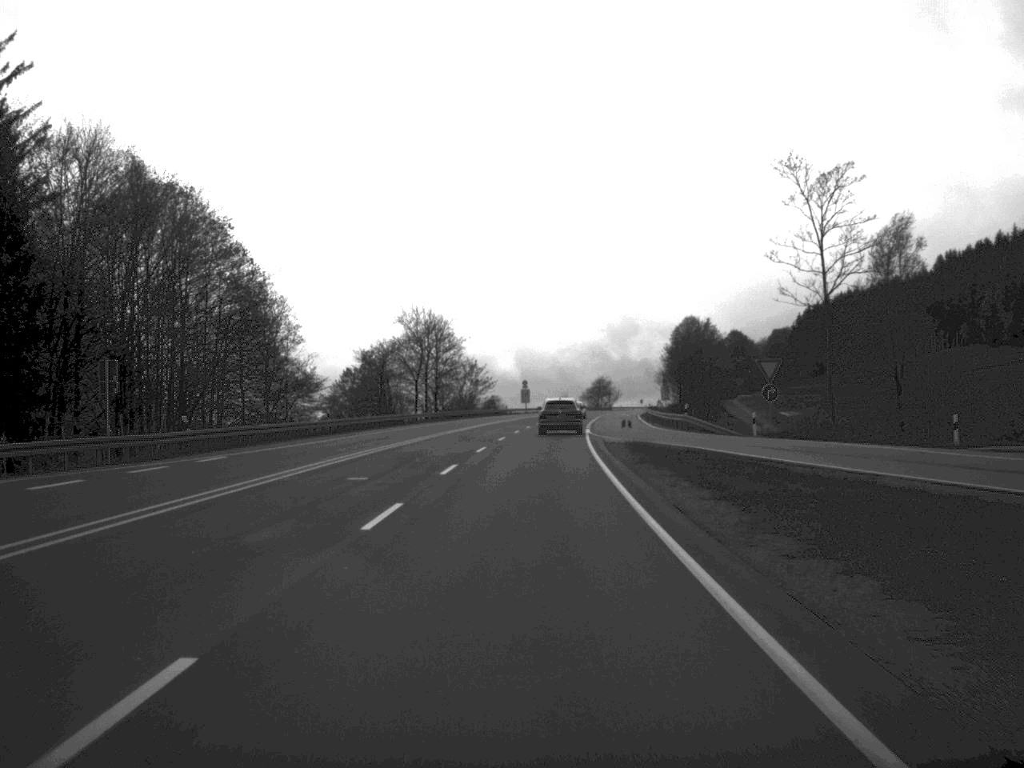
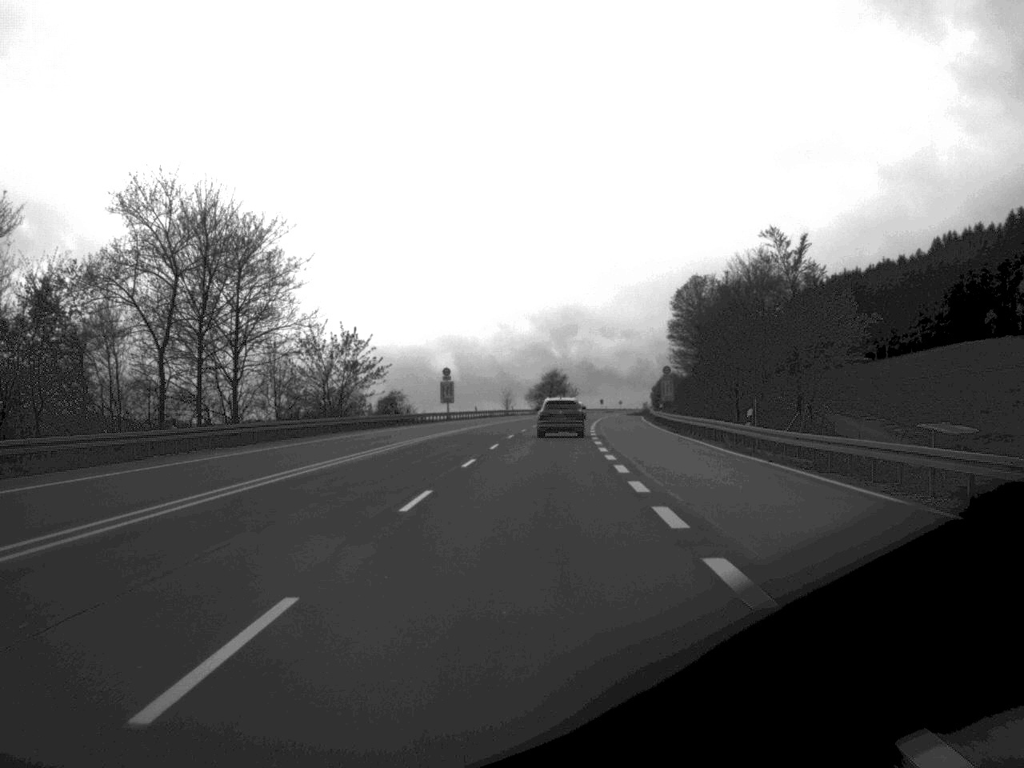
(+1.5, +68.6) m; +3°
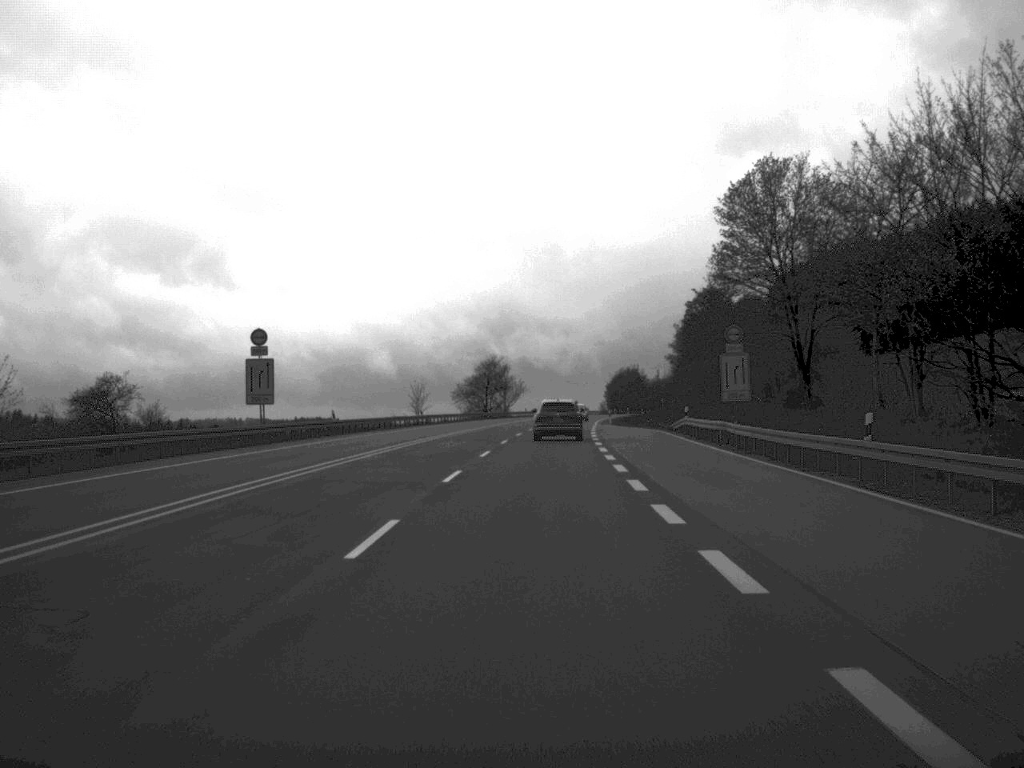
(+1.5, +64.4) m; +3°
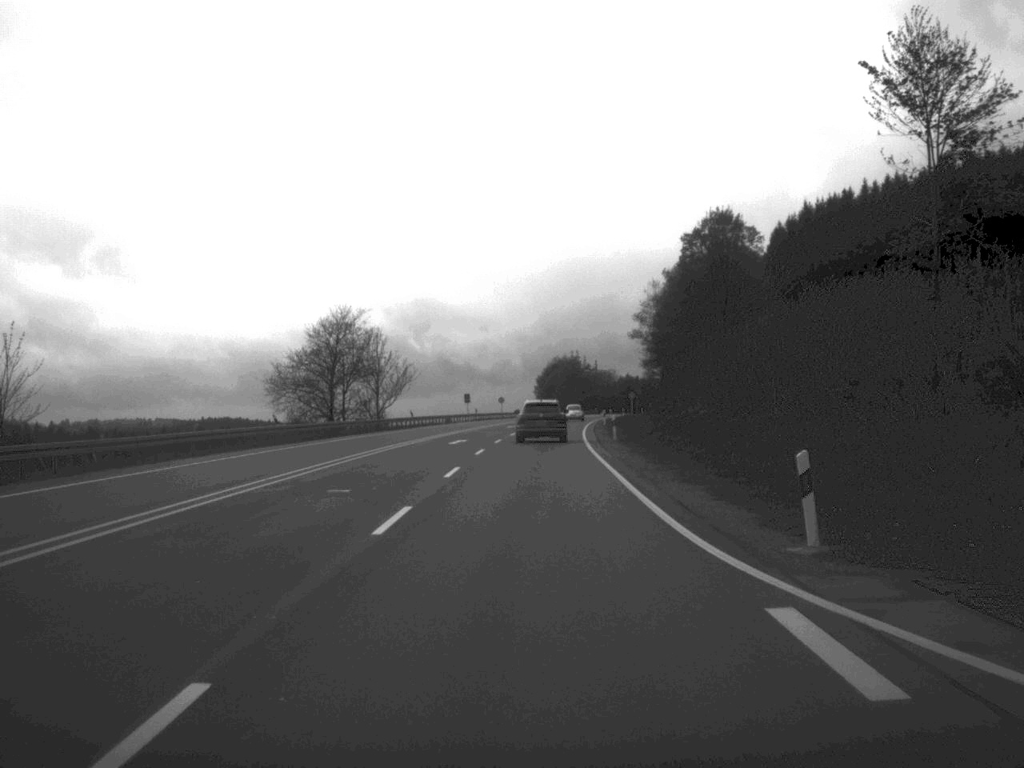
(+2.3, +80.7) m; +3°
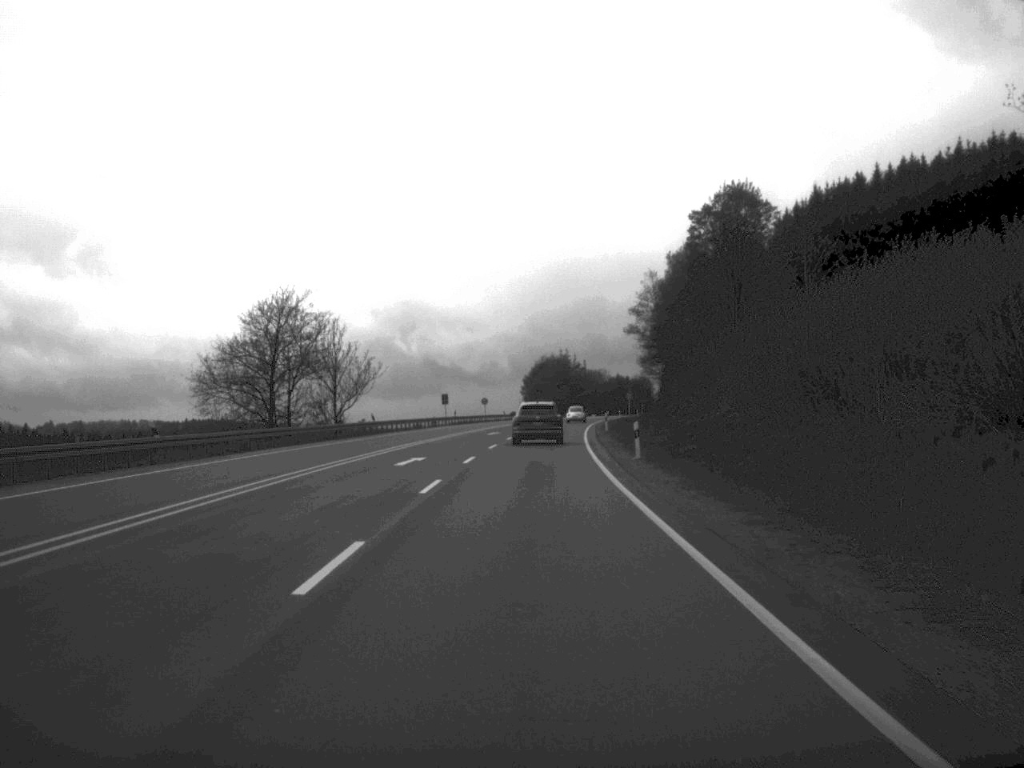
(+0.1, +16.1) m; +1°
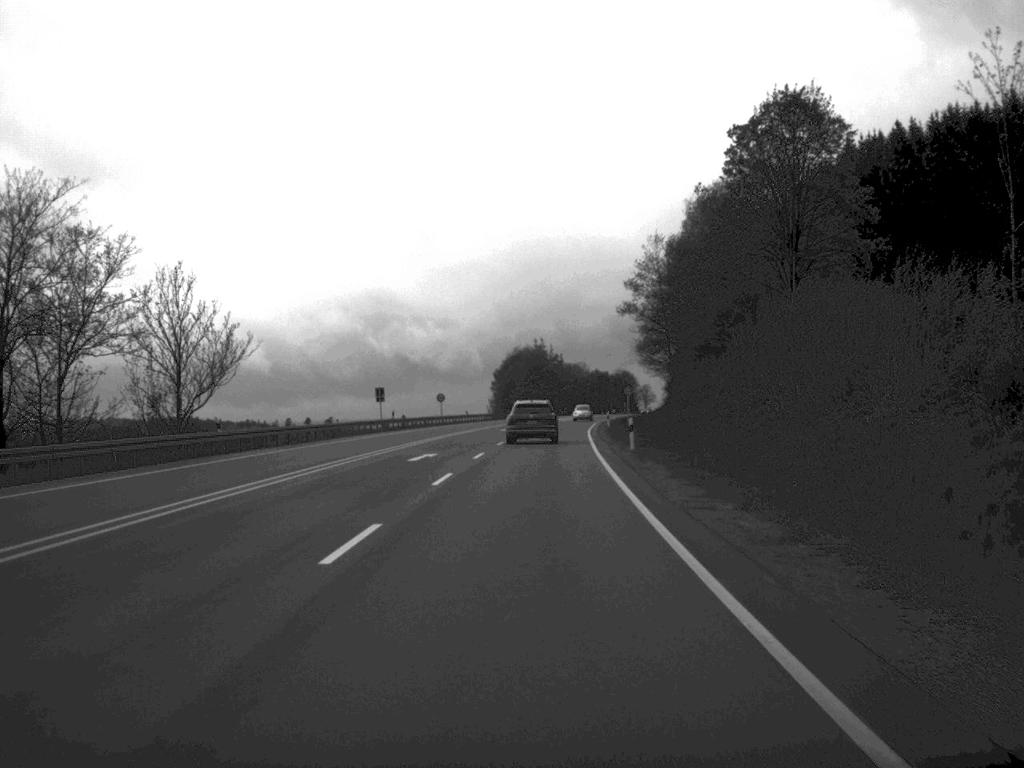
(+0.3, +33.5) m; +1°
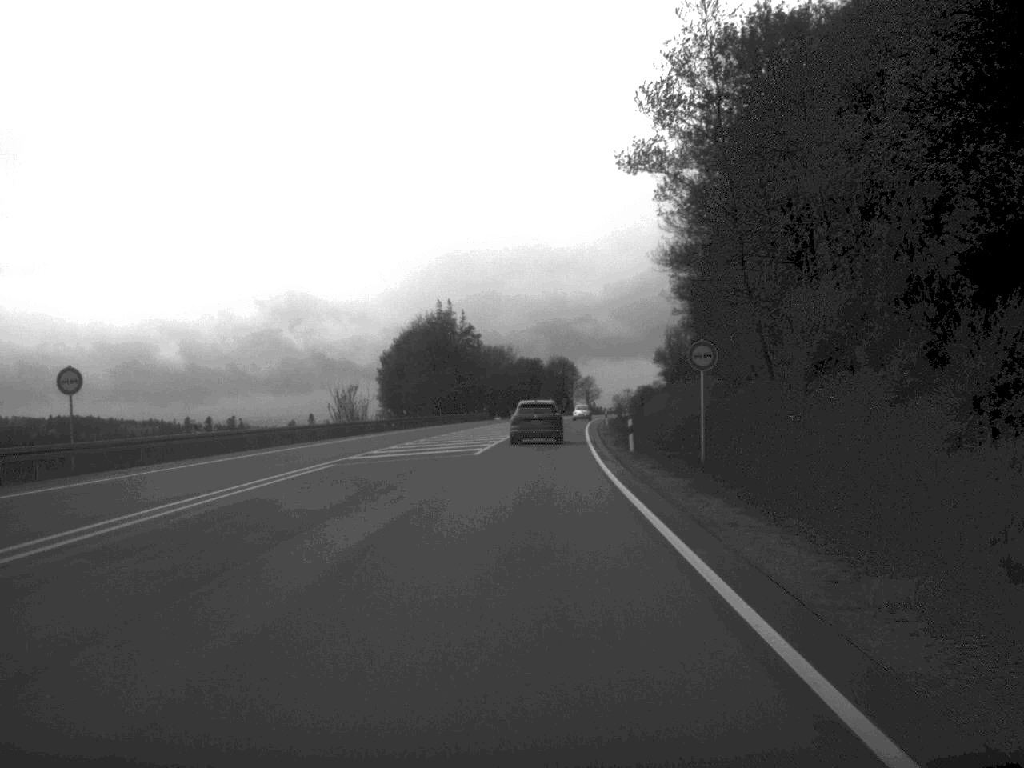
(+2.4, +80.7) m; +3°
